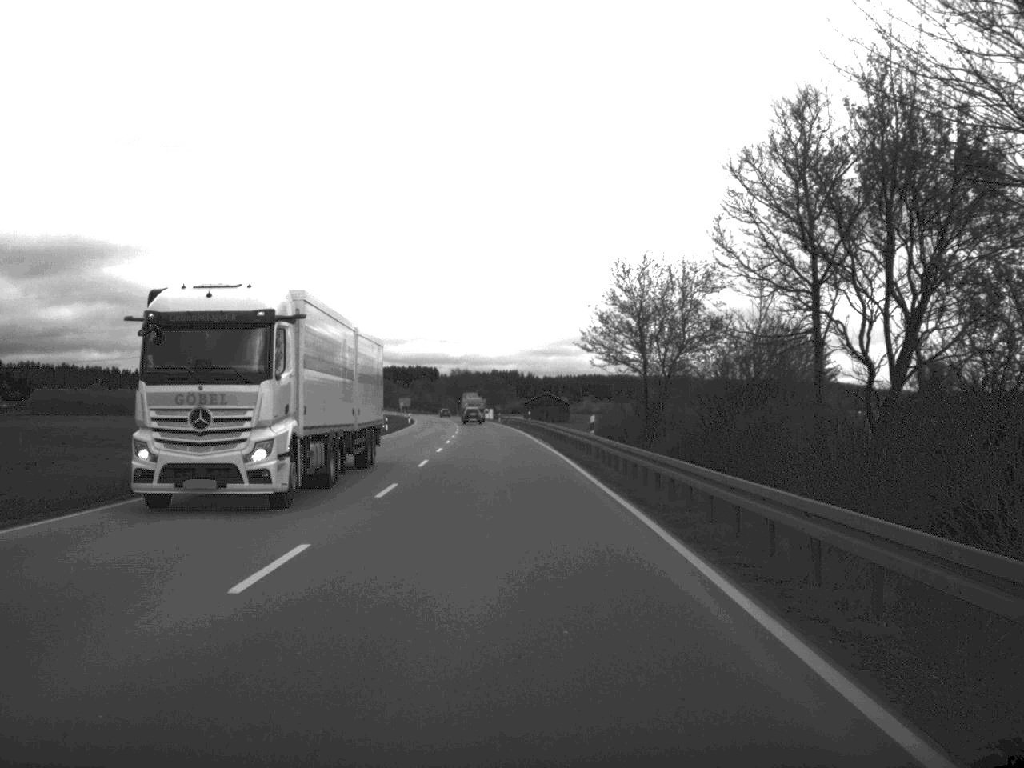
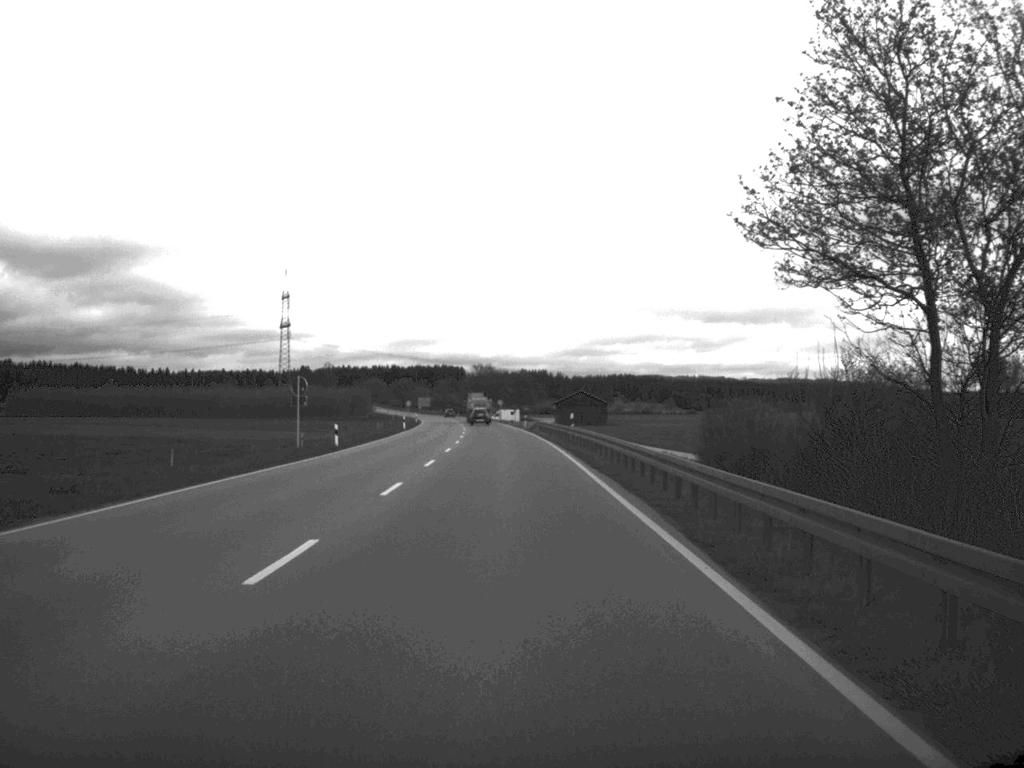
(-0.5, +35.0) m; -1°
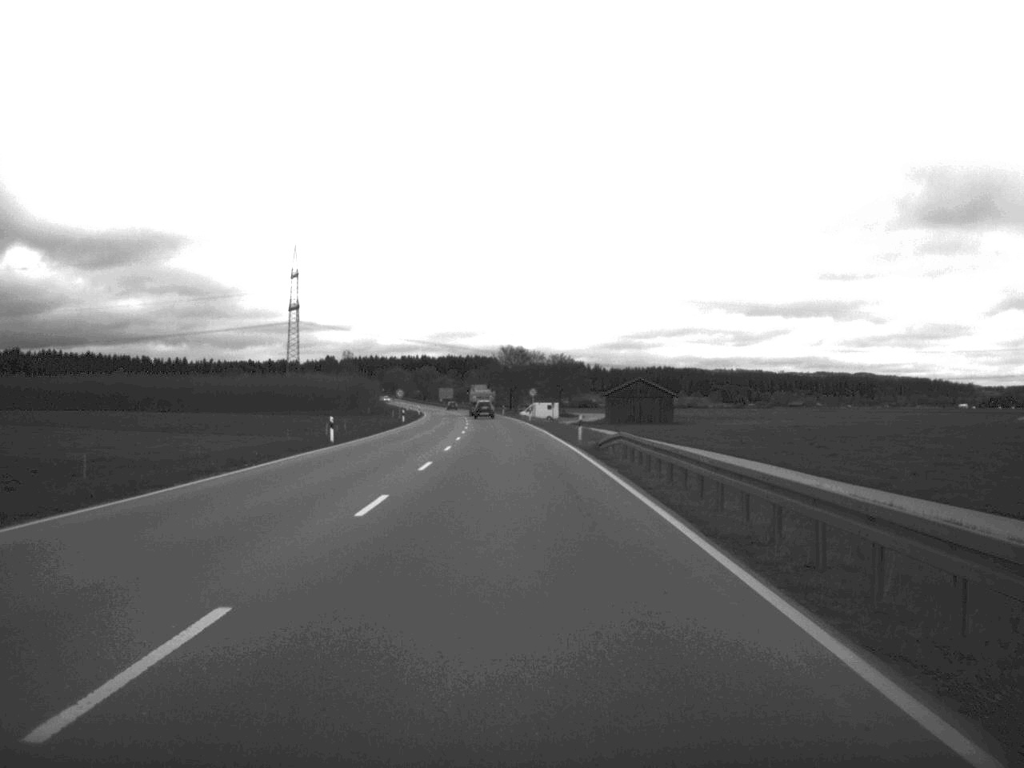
(-0.8, +52.9) m; -2°
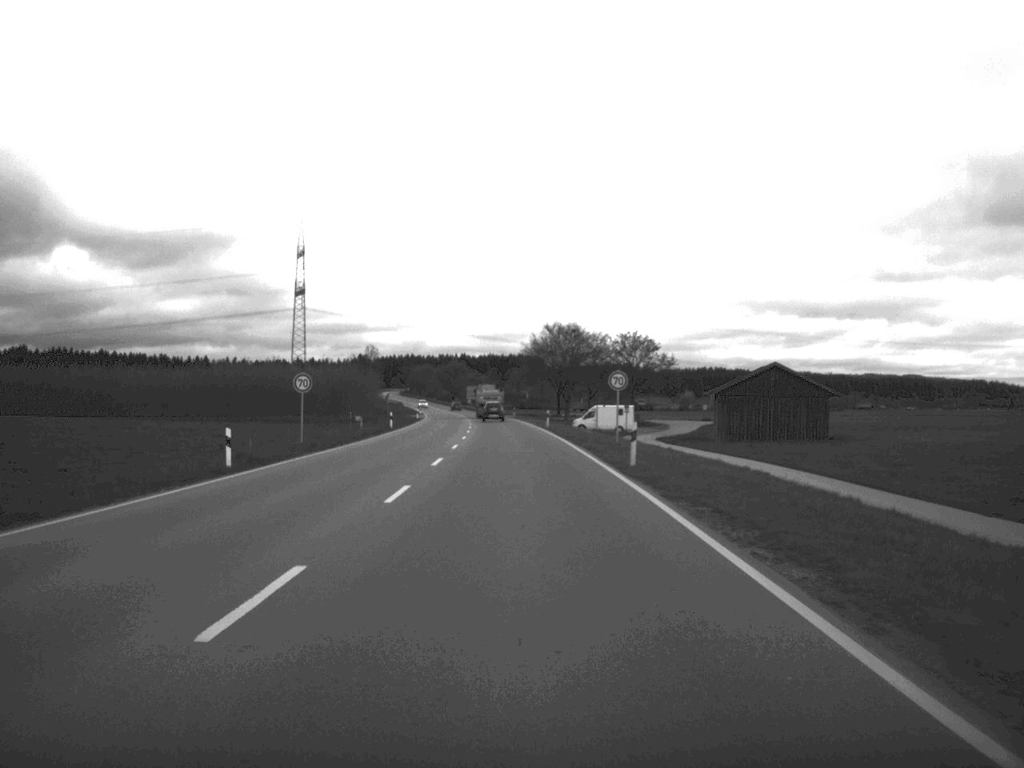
(-1.2, +68.4) m; -2°
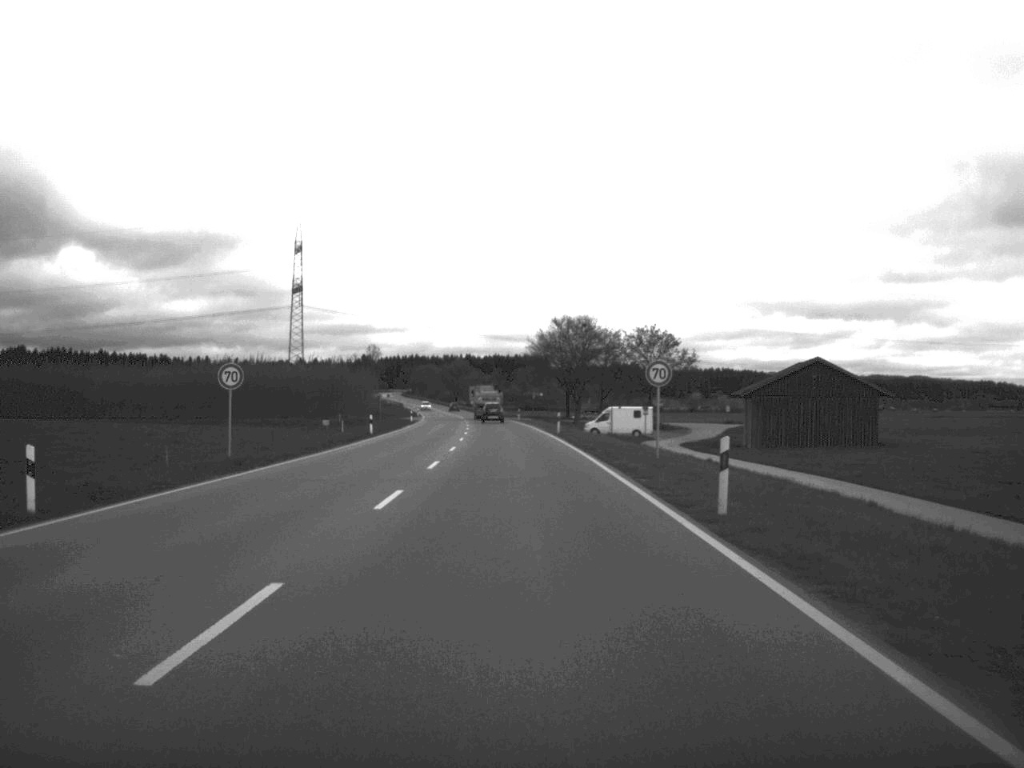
(0.0, +13.2) m; 0°
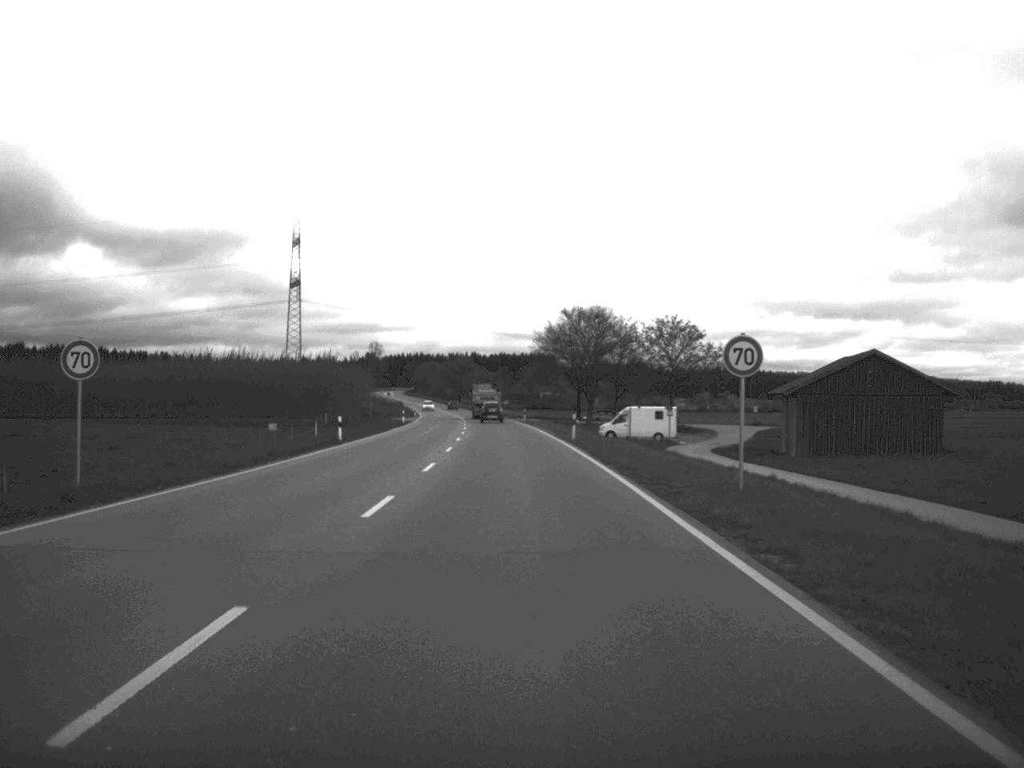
(0.0, +13.3) m; 0°
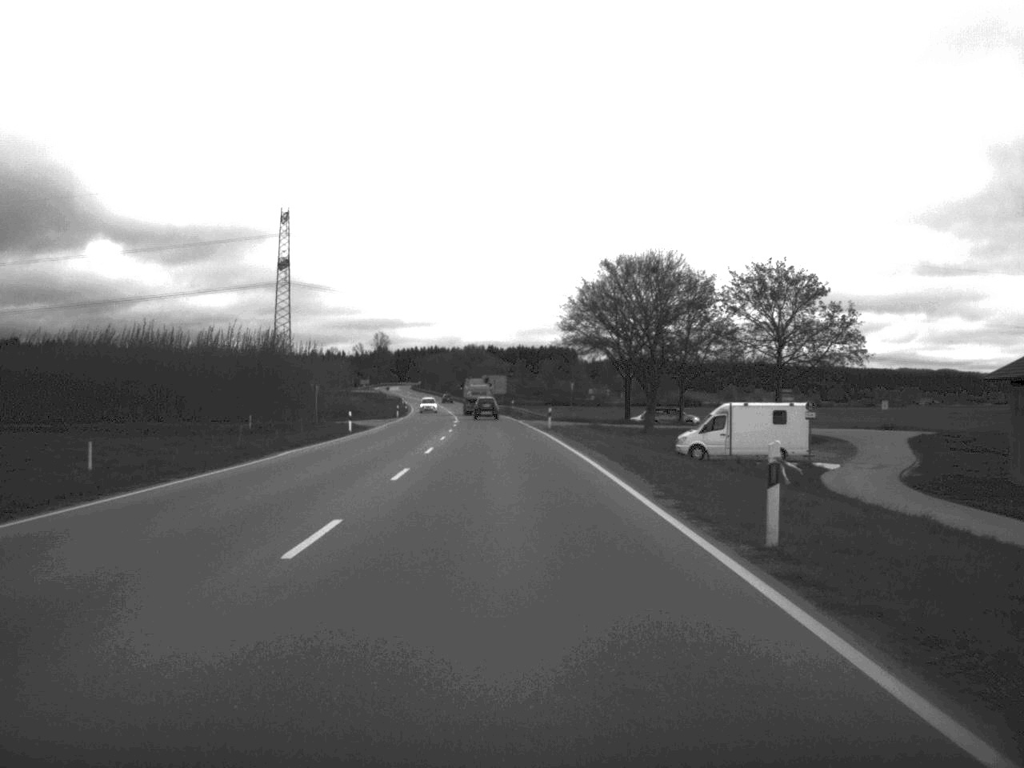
(-0.3, +40.6) m; -1°
